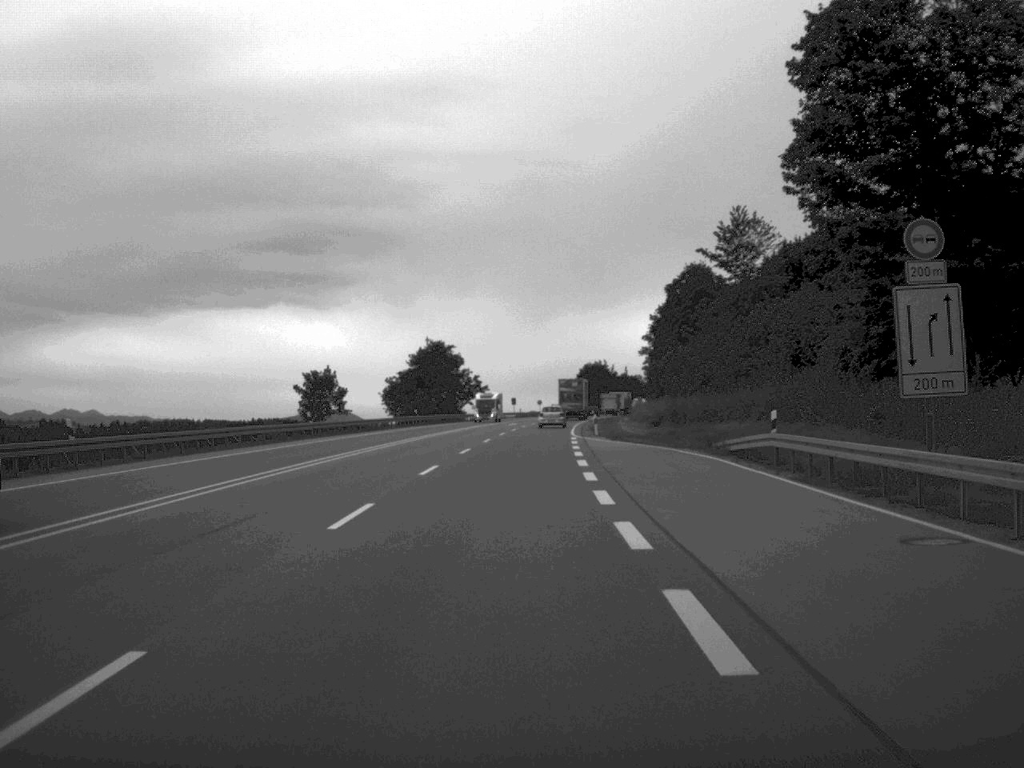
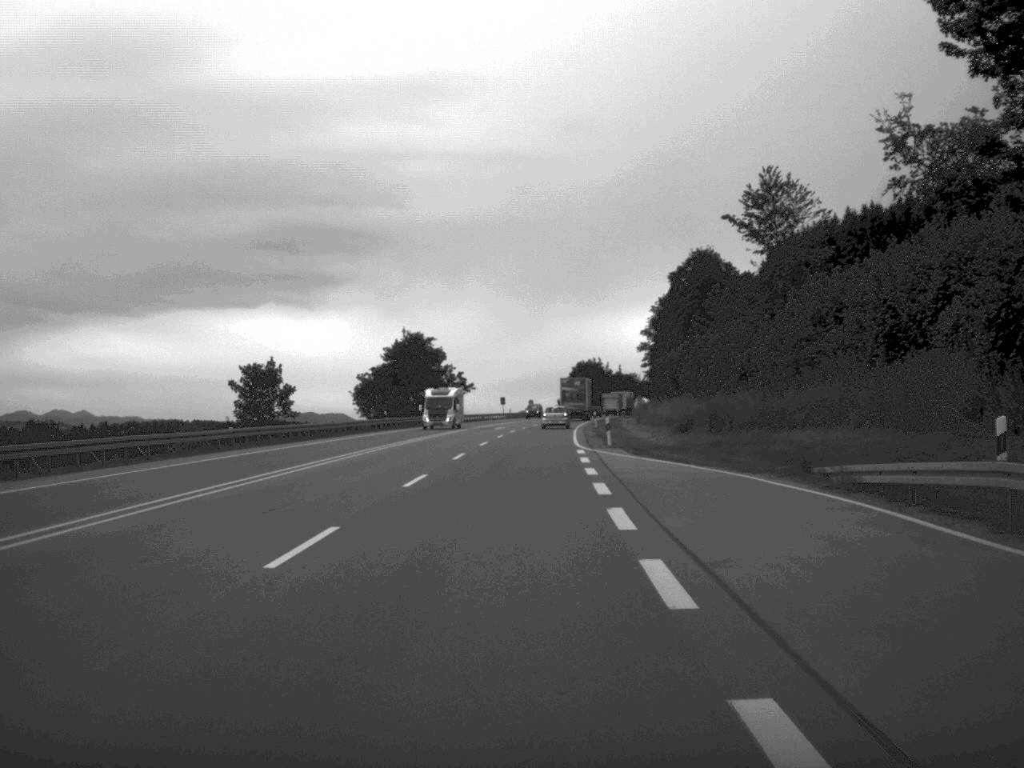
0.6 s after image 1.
(+0.1, +15.7) m; 0°
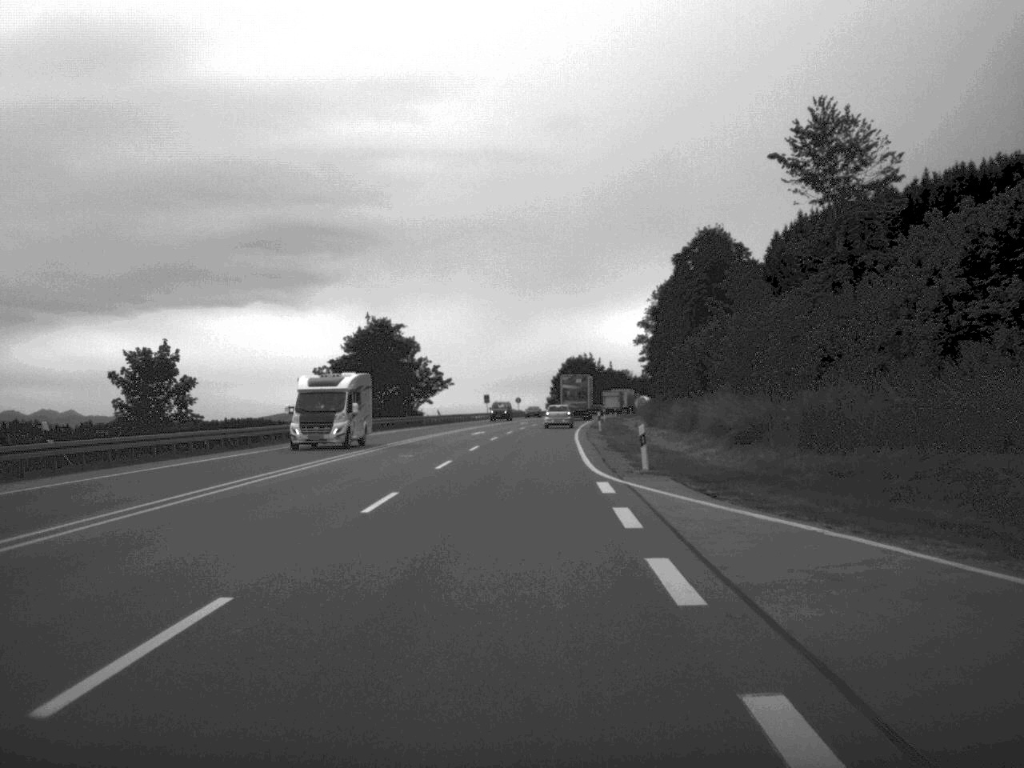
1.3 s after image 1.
(+0.1, +17.7) m; +1°
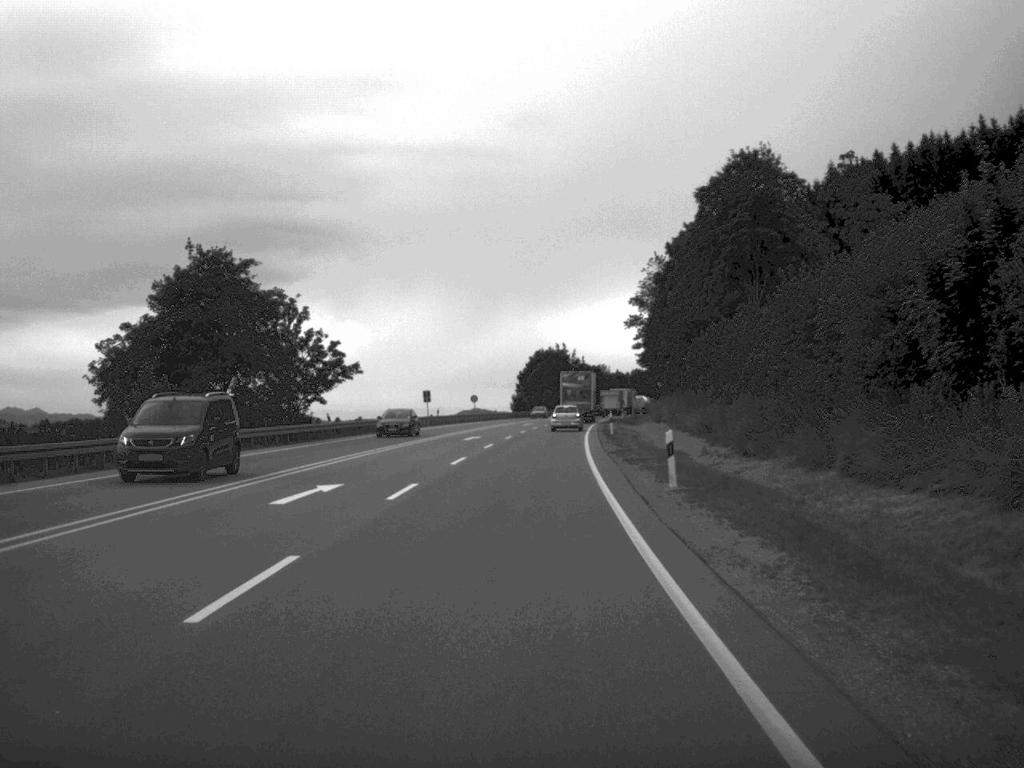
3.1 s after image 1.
(+0.6, +44.4) m; +1°
